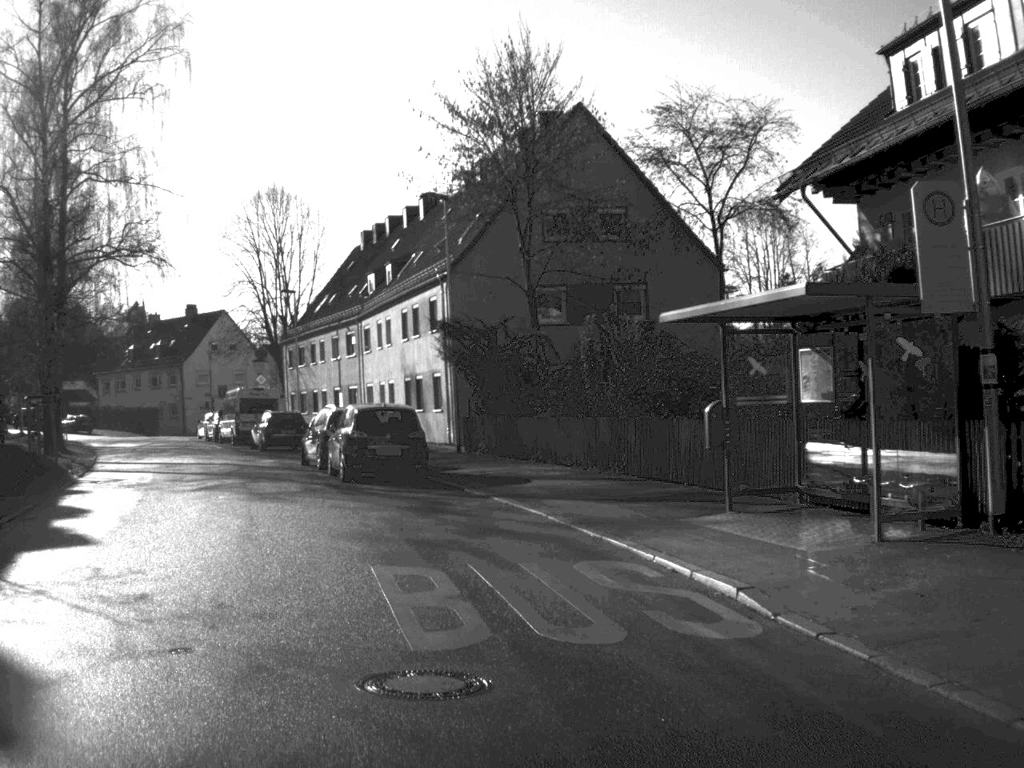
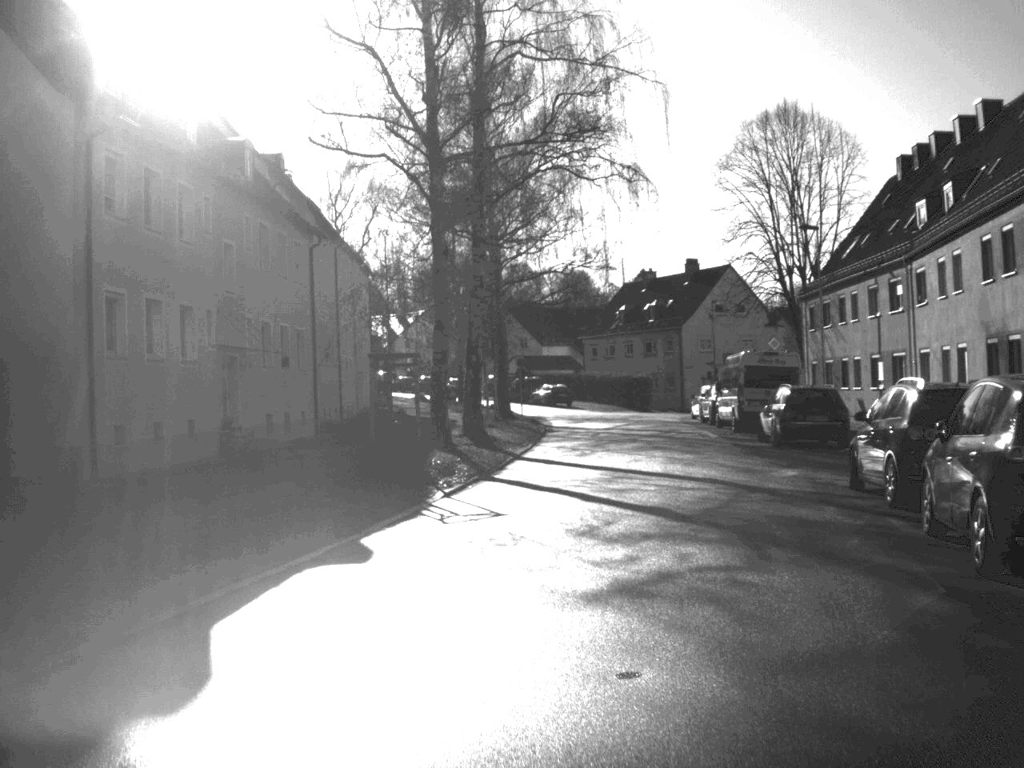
(-2.7, +15.7) m; -23°
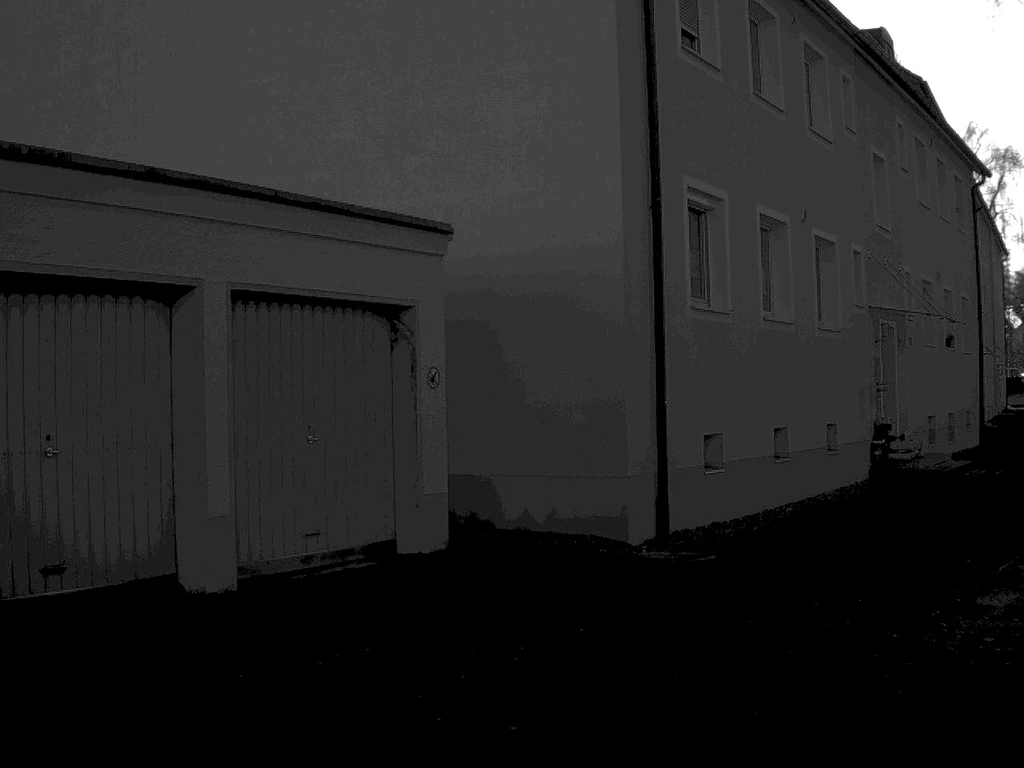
(-2.7, +10.9) m; -26°
